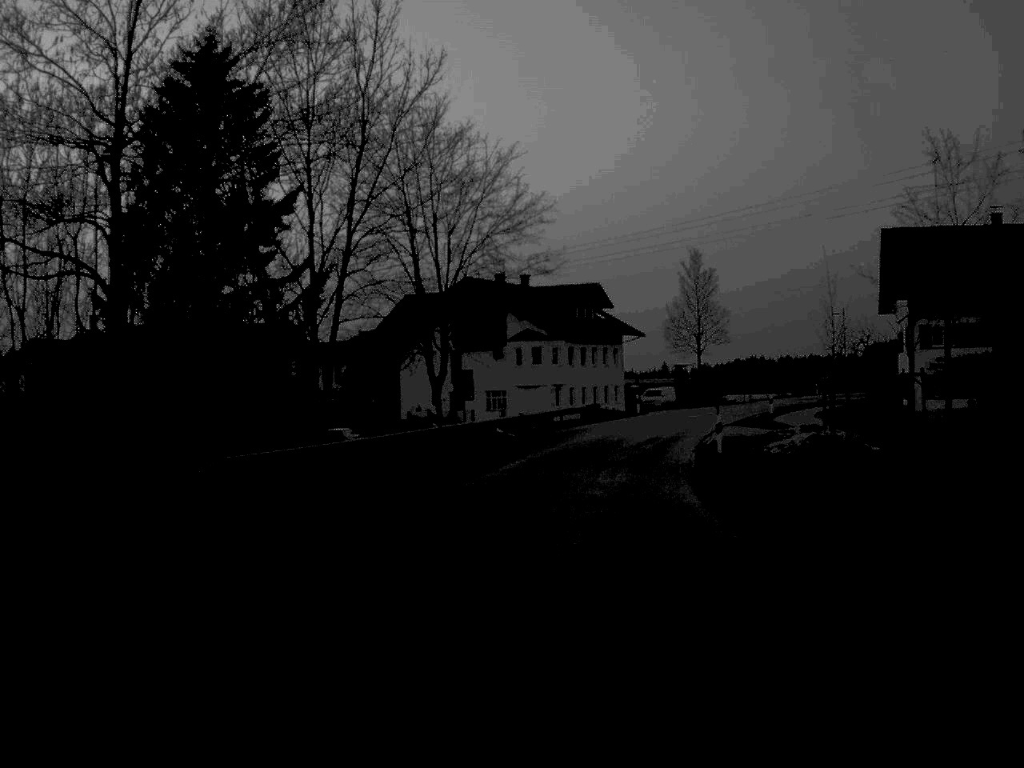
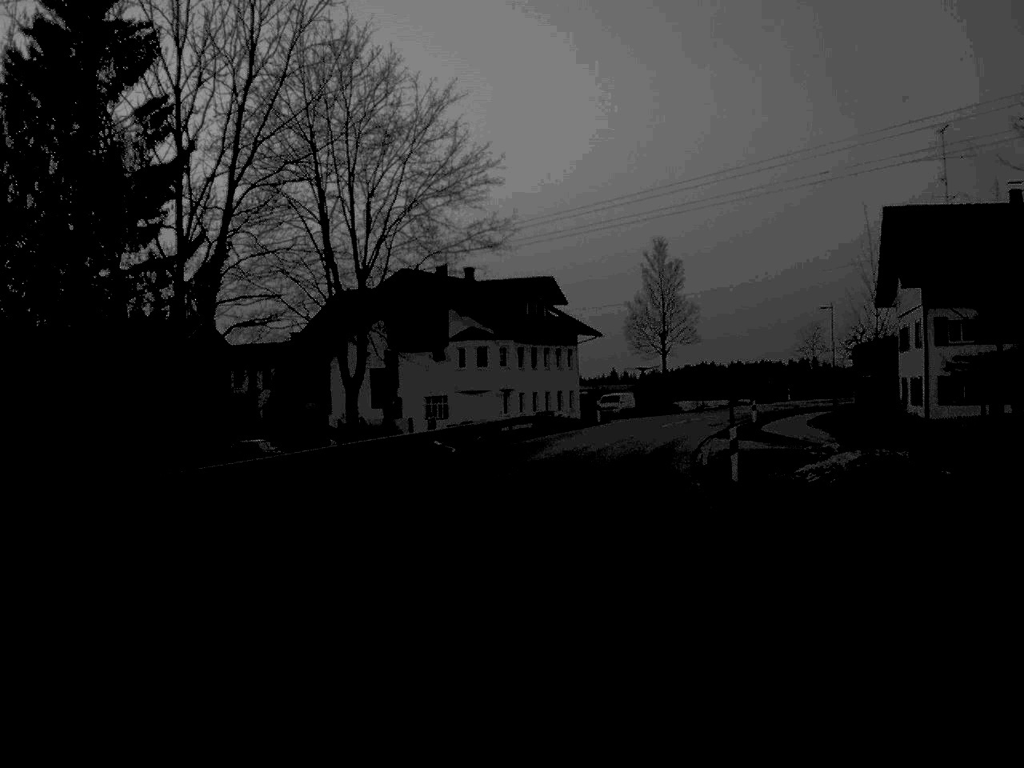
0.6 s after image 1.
(+0.2, +9.5) m; +2°
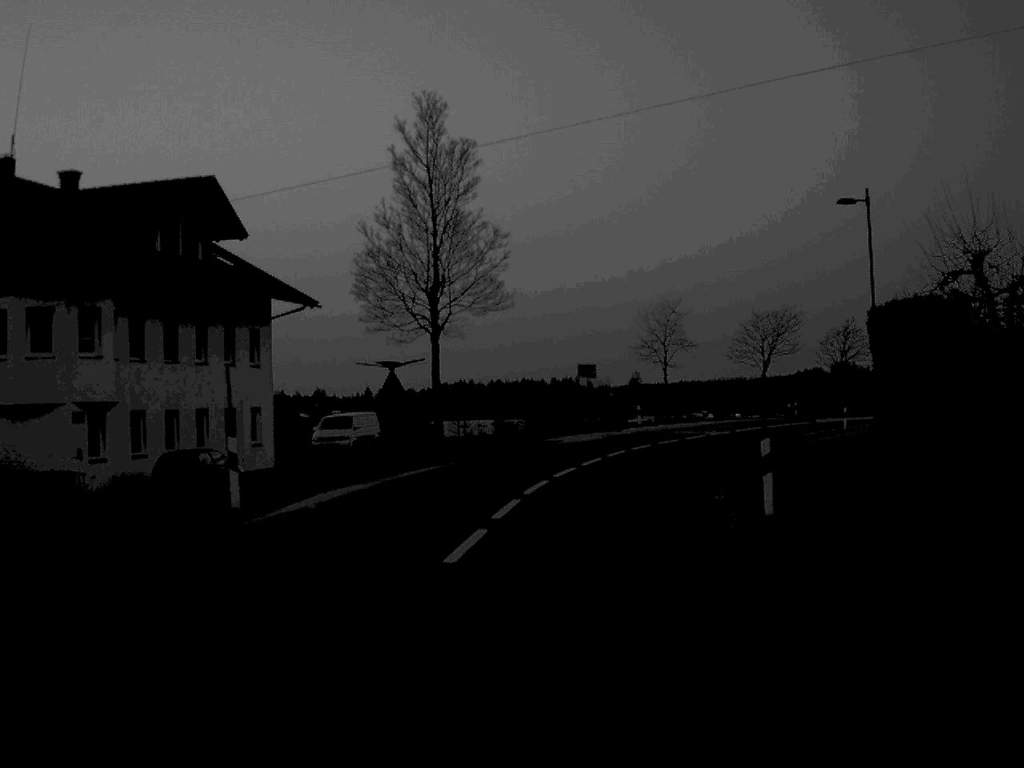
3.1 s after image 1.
(+3.9, +41.5) m; +11°
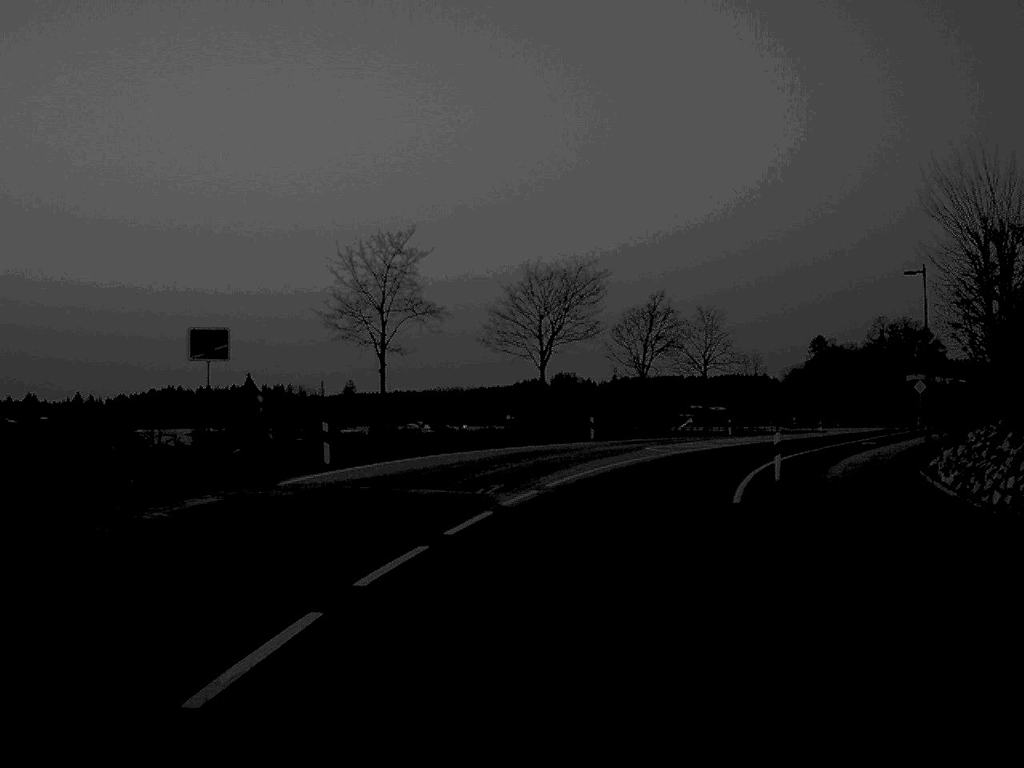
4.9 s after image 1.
(+3.3, +32.0) m; +13°
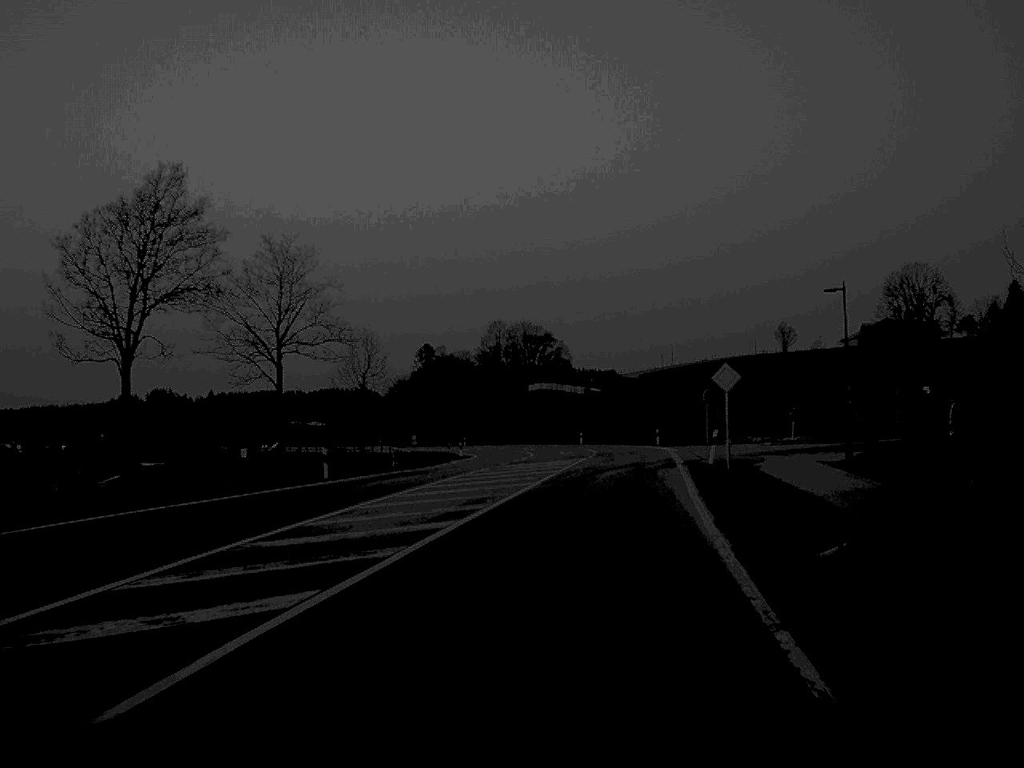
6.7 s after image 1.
(+5.8, +36.6) m; +18°
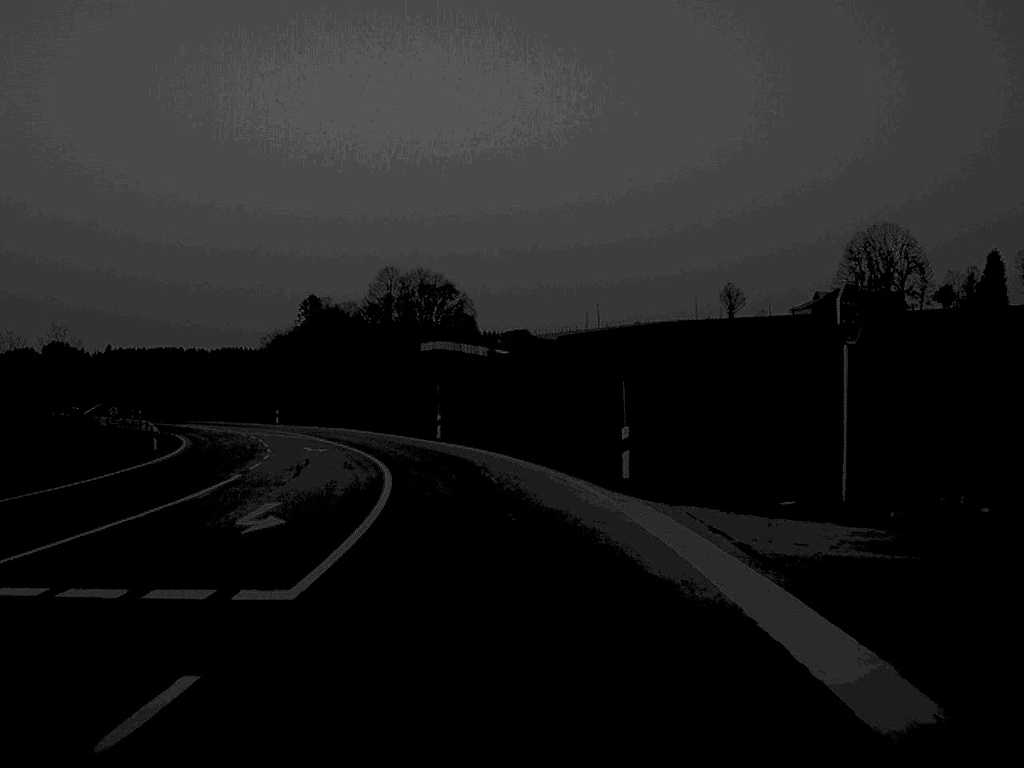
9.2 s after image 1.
(+4.7, +57.2) m; +3°
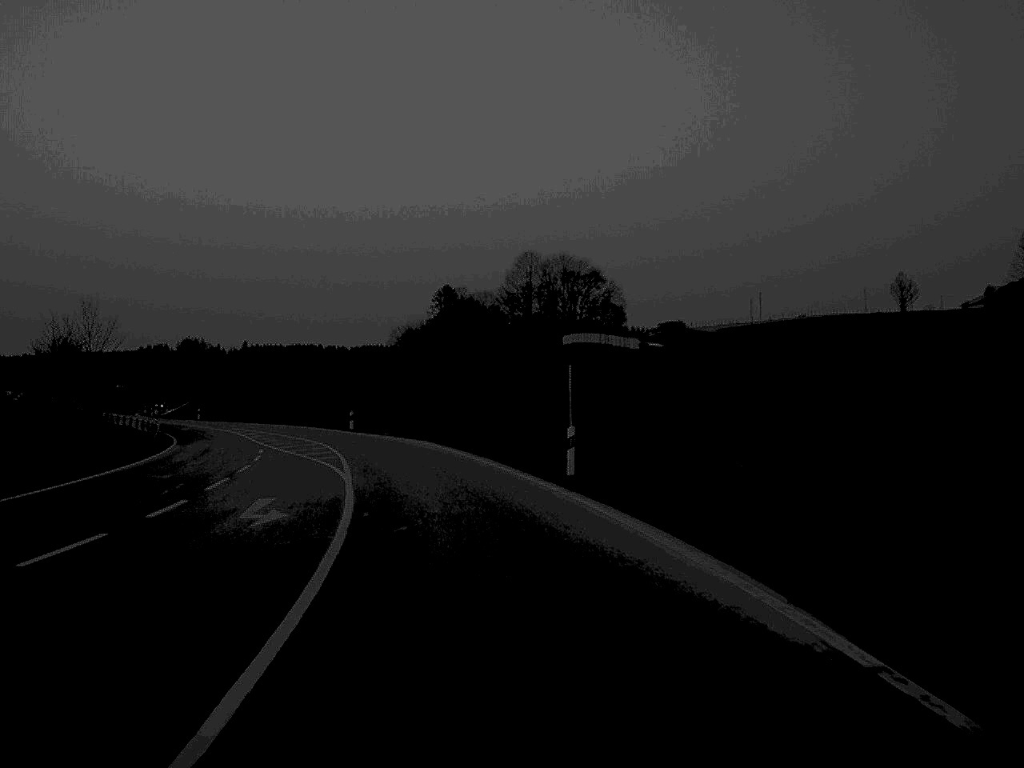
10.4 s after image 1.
(-1.5, +27.5) m; -6°
